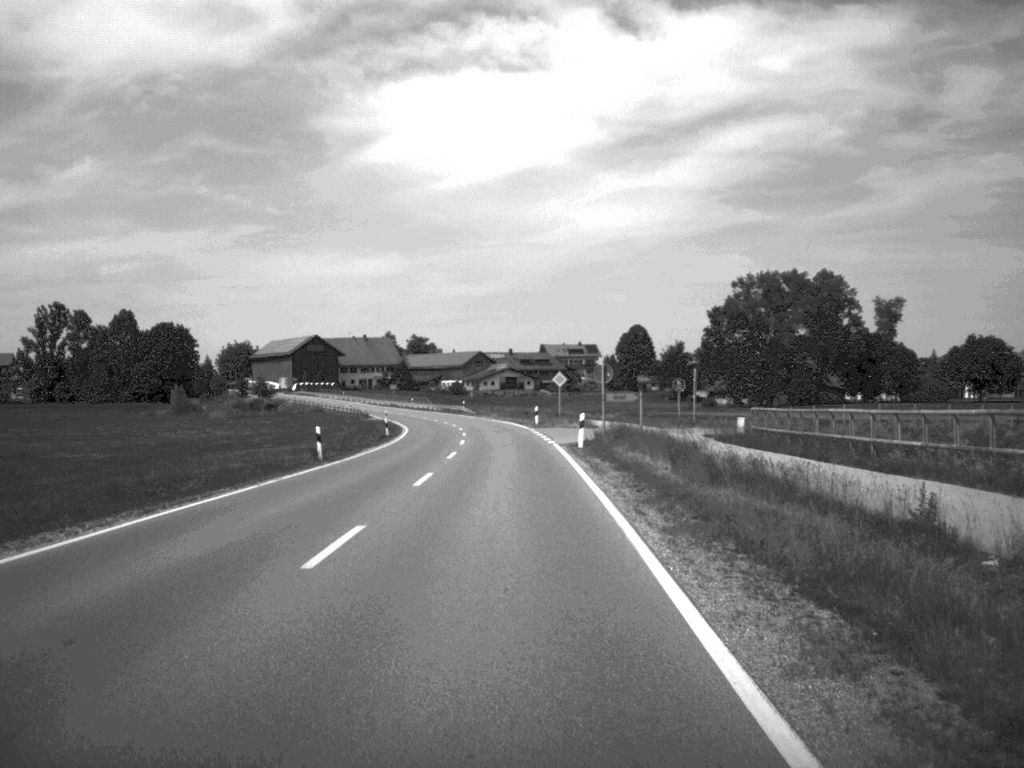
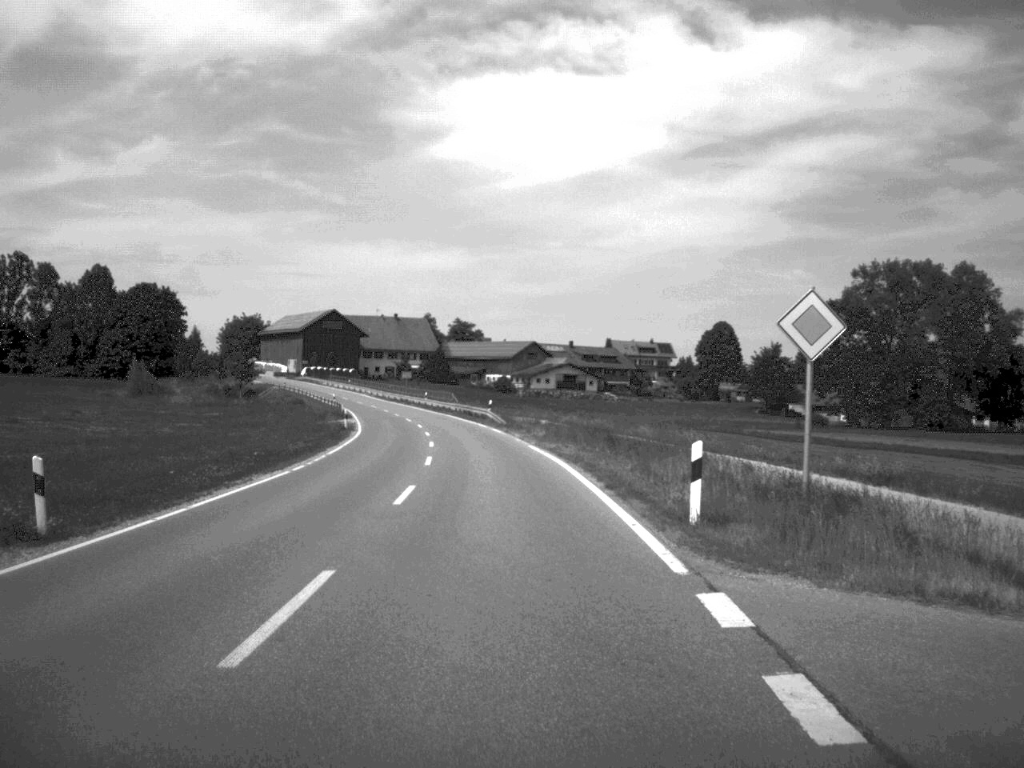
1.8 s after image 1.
(-0.8, +51.1) m; -3°
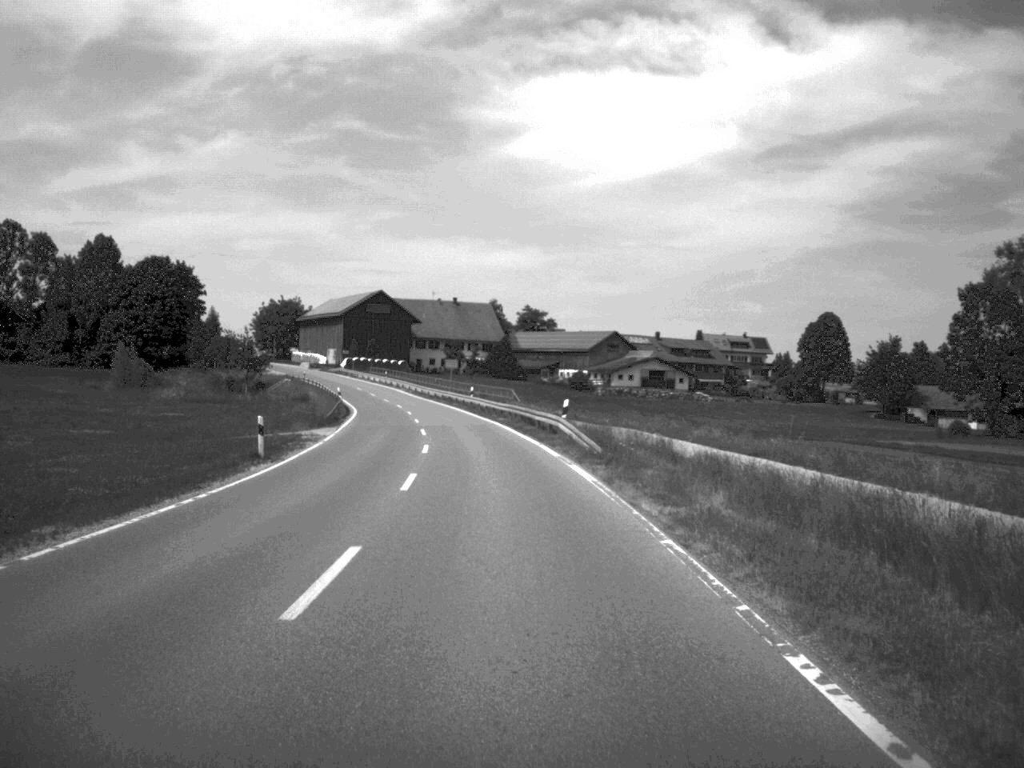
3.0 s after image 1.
(-1.0, +33.8) m; -3°
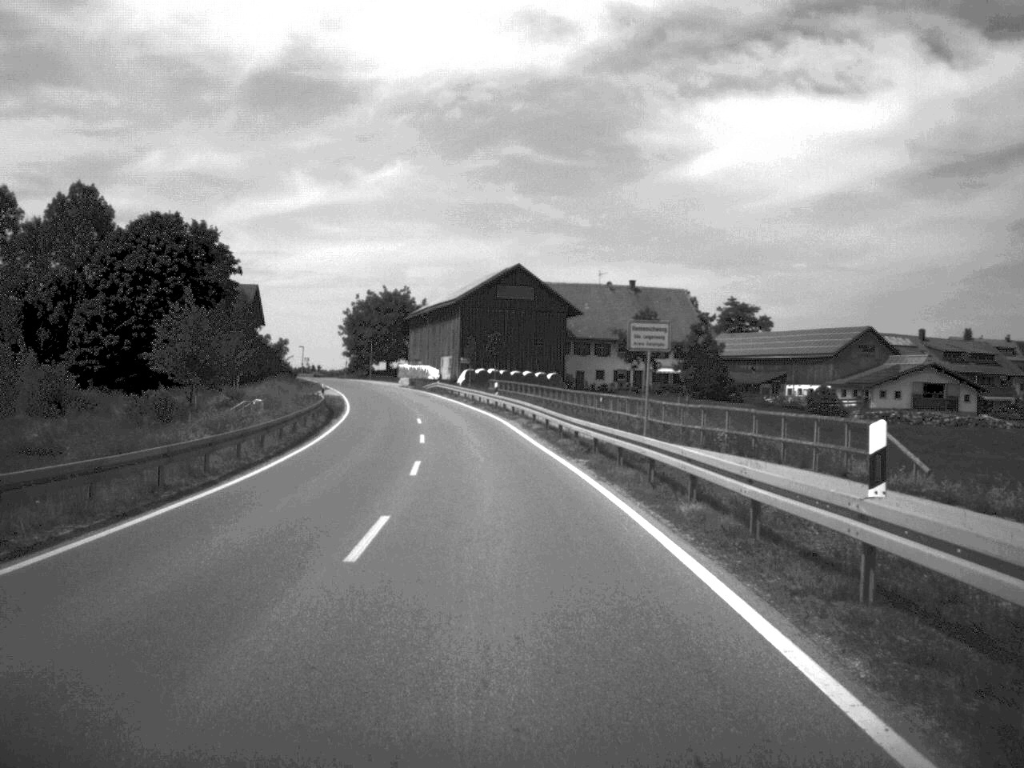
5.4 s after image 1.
(-4.4, +67.6) m; -8°
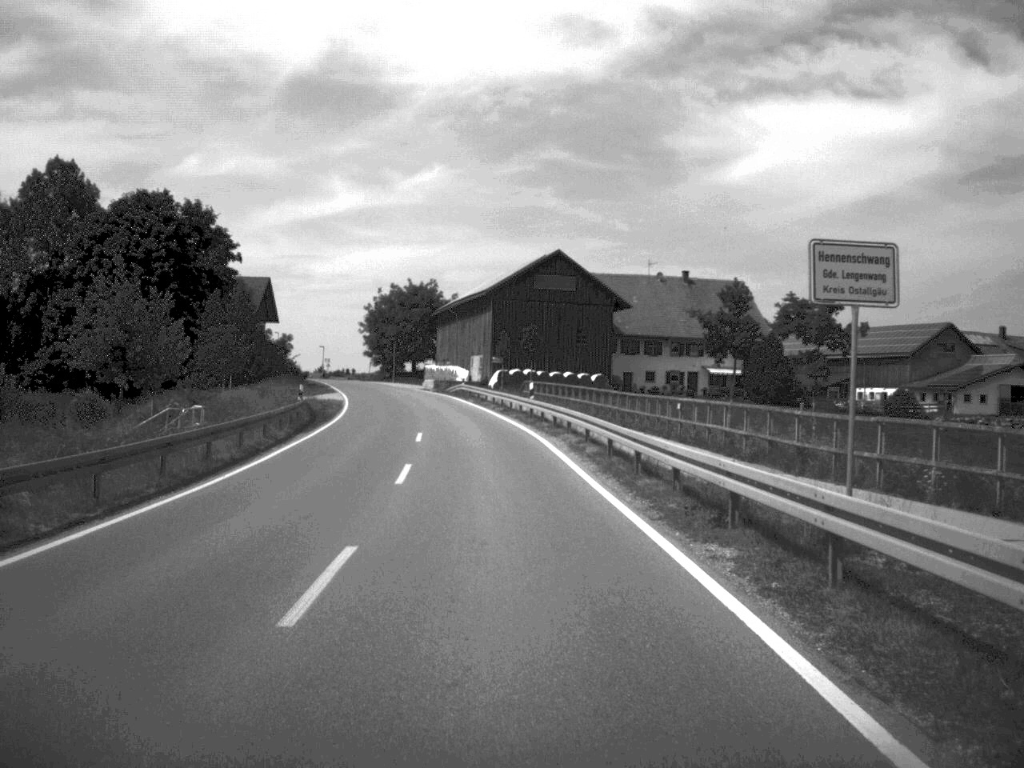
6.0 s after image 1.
(-0.2, +15.1) m; -2°
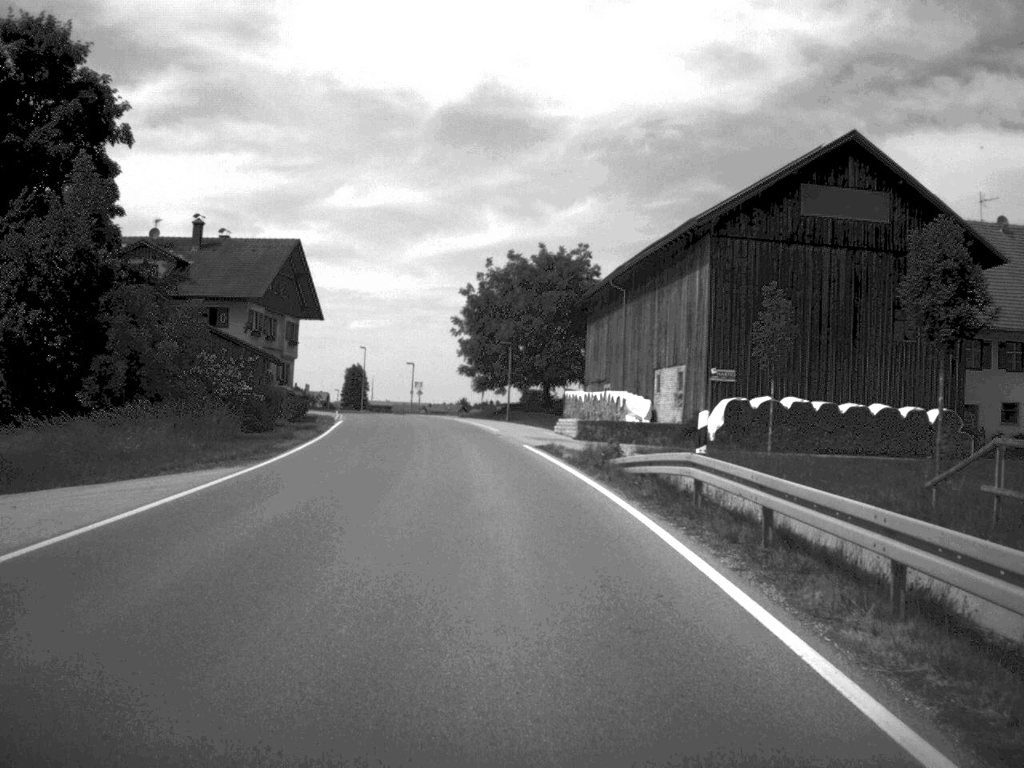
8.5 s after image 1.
(-3.9, +59.9) m; -7°
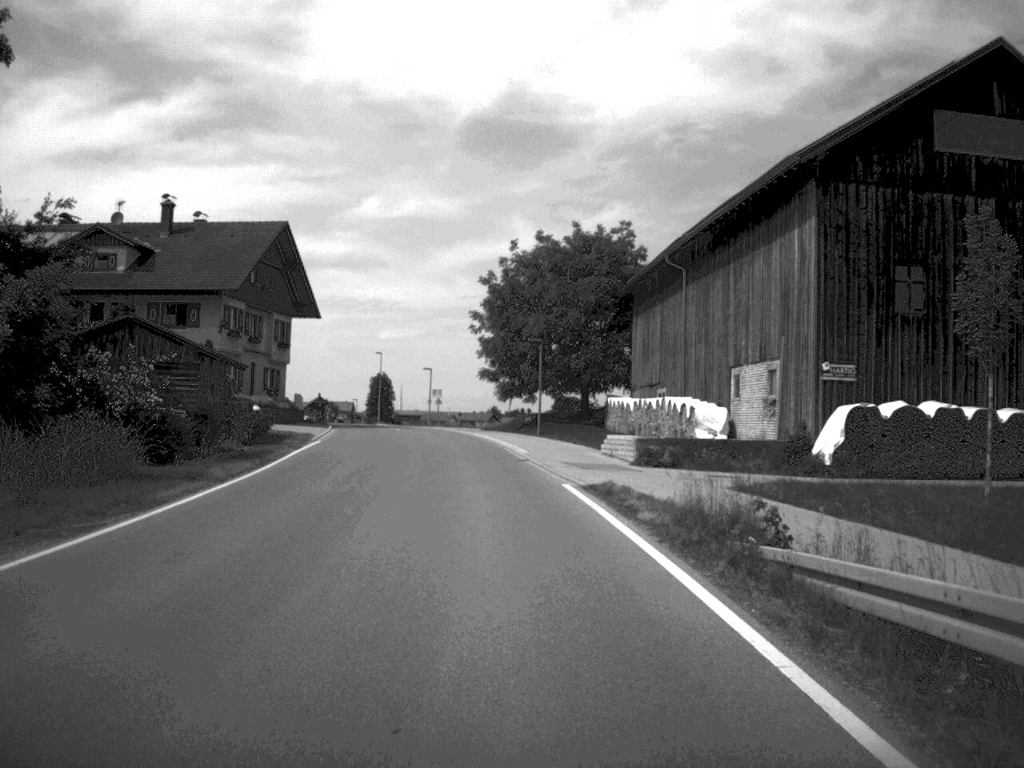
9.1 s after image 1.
(-0.2, +13.6) m; -1°
